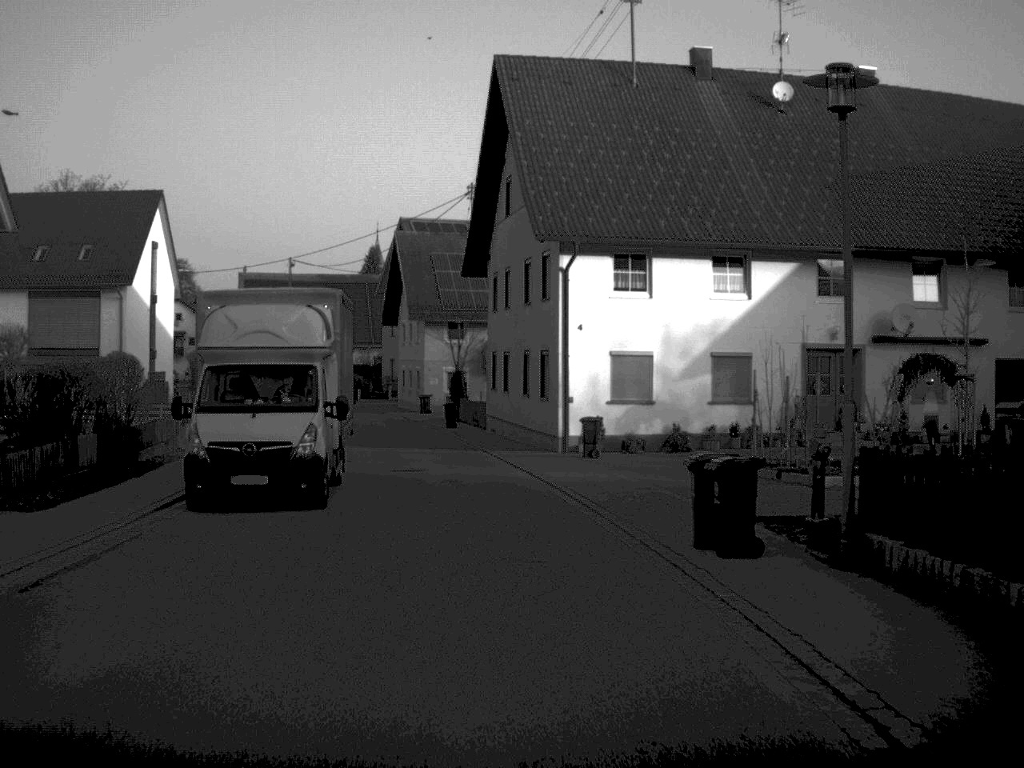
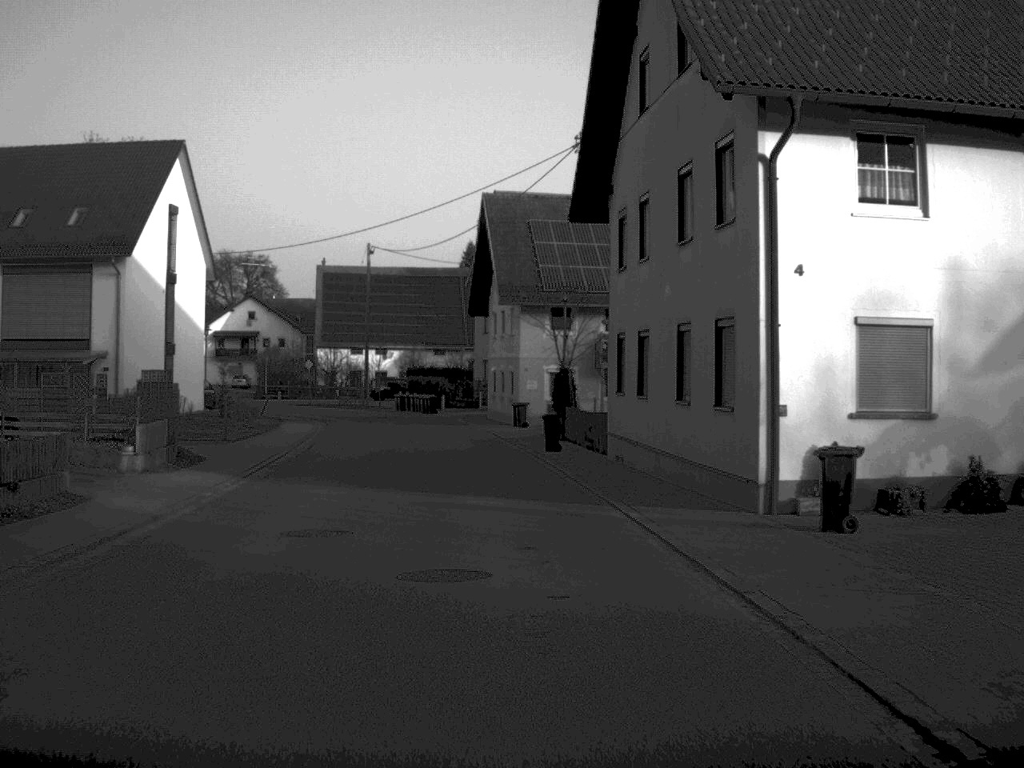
(-0.6, +15.0) m; -5°
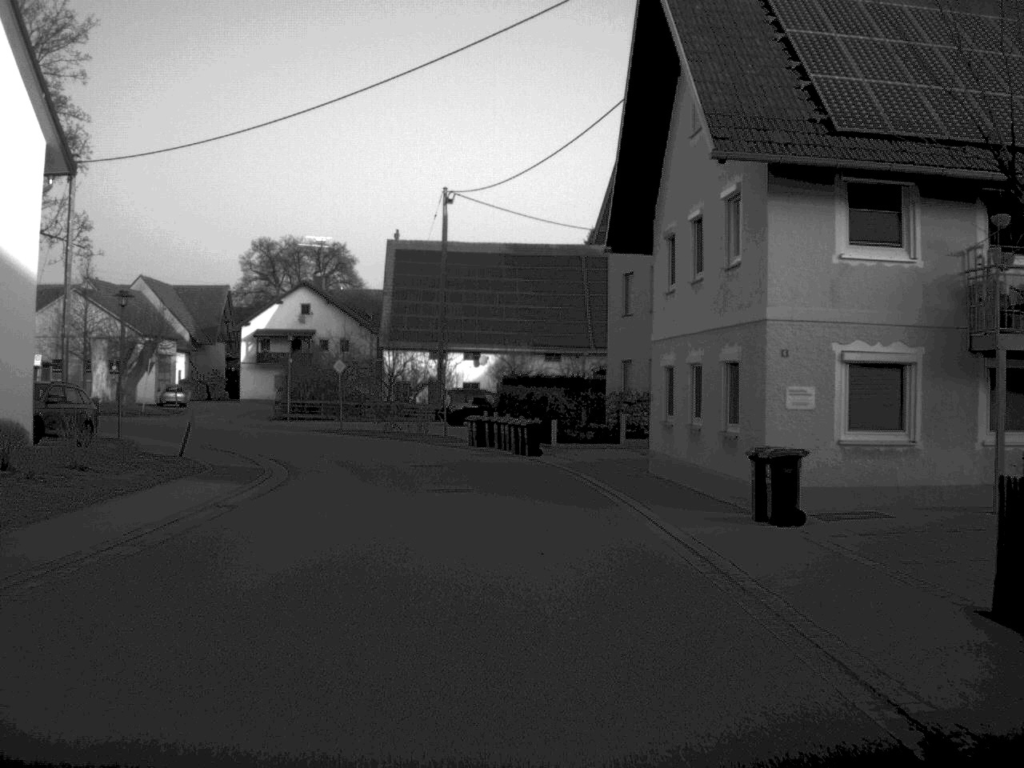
(-1.7, +31.4) m; -5°
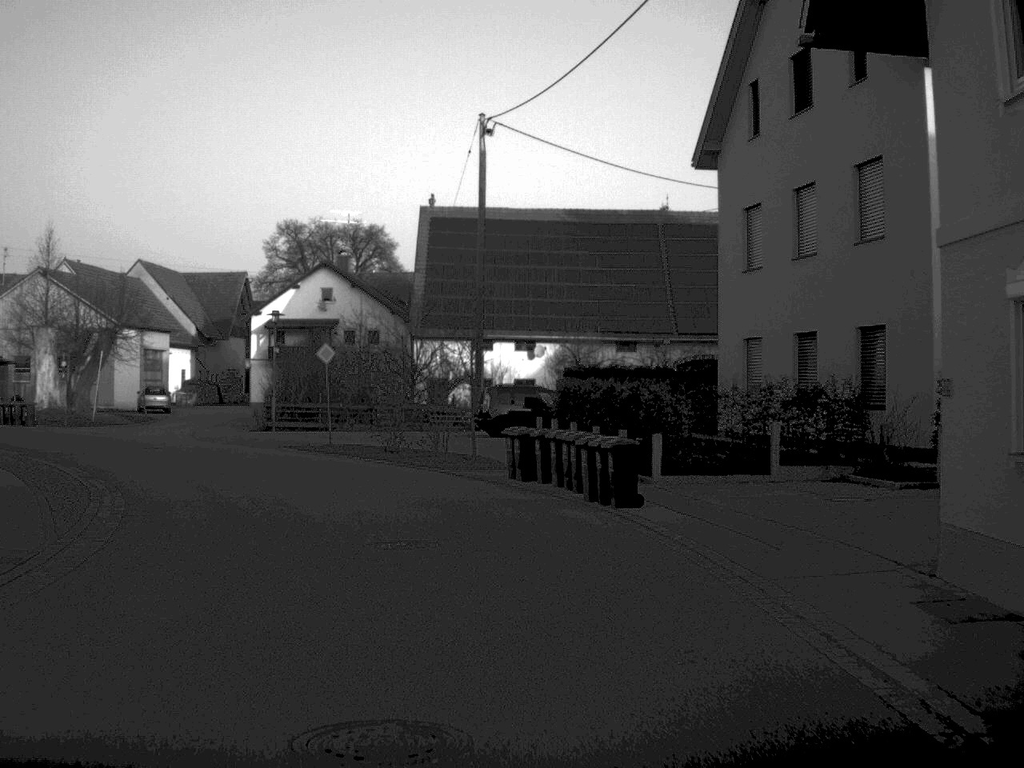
(-0.2, +16.2) m; -3°
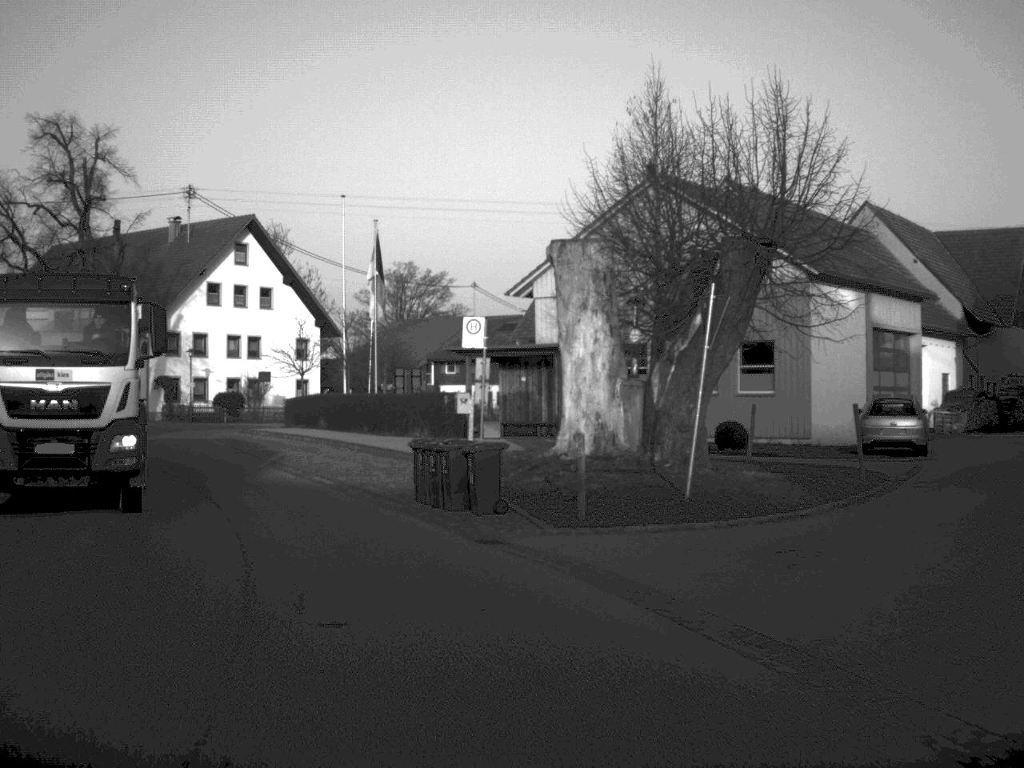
(-9.0, +34.0) m; -34°
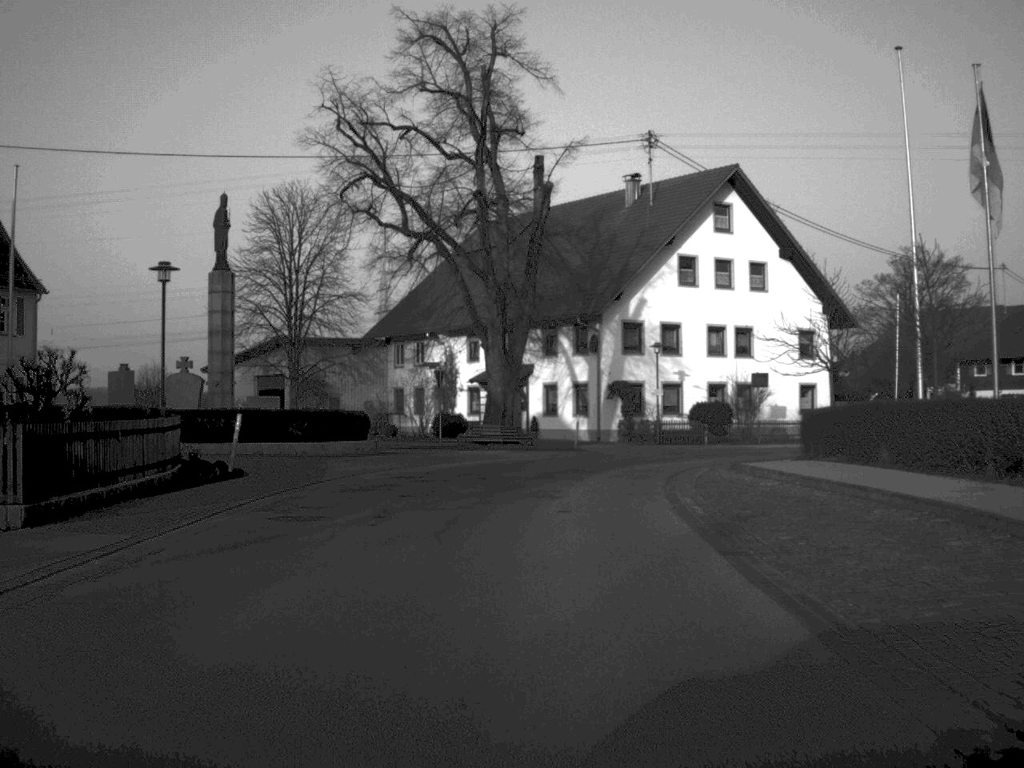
(-4.3, +20.5) m; -21°
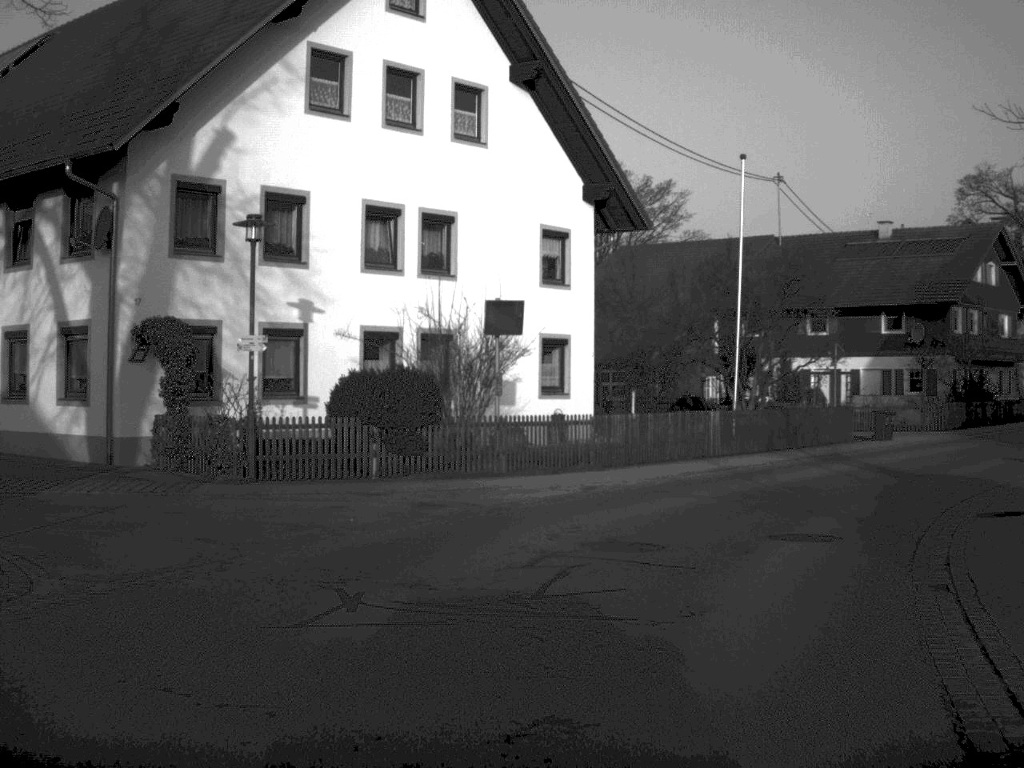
(+3.1, +33.2) m; +19°
